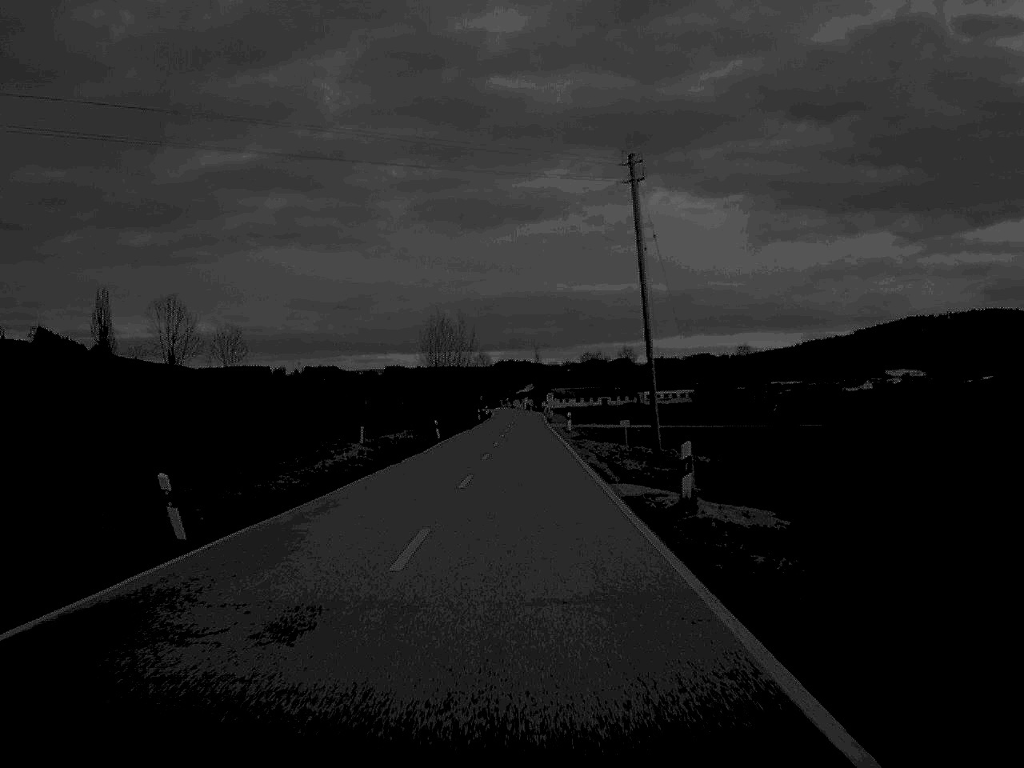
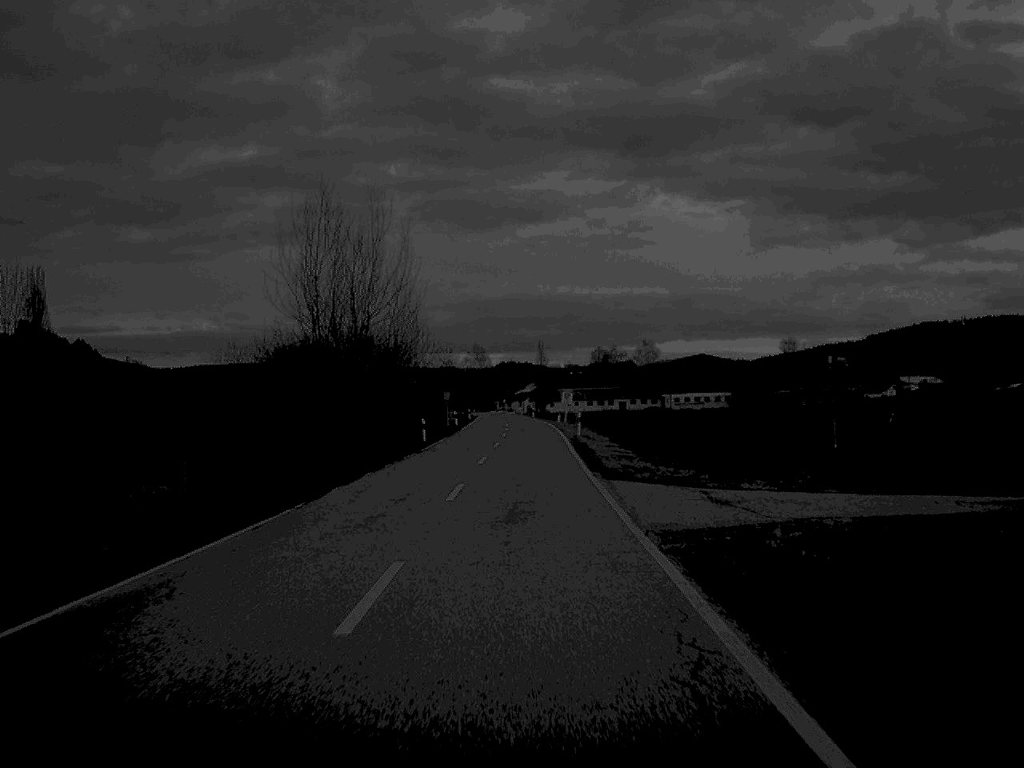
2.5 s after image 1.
(+0.1, +63.0) m; 0°
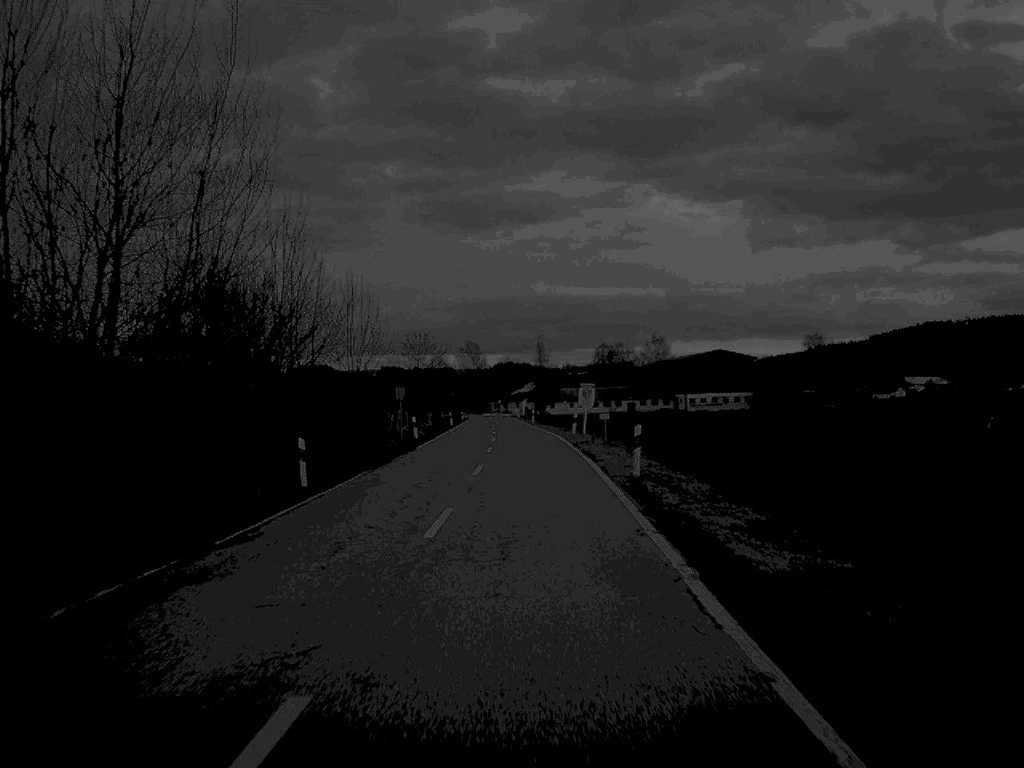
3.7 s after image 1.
(0.0, +29.8) m; 0°
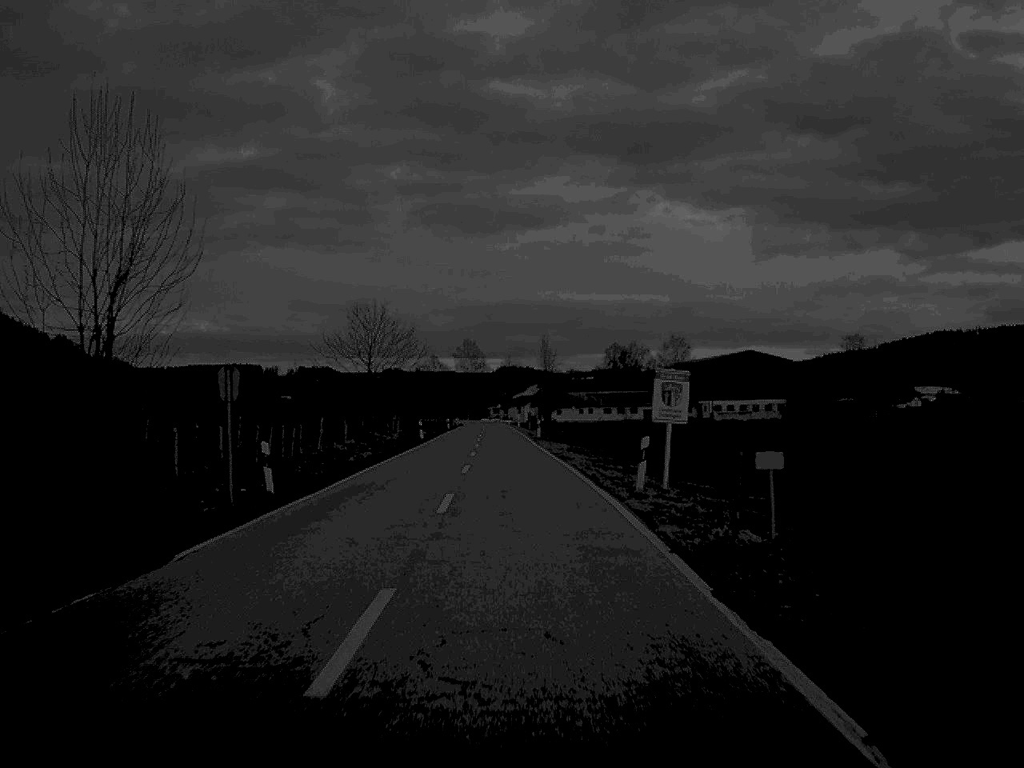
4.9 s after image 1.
(0.0, +31.6) m; 0°
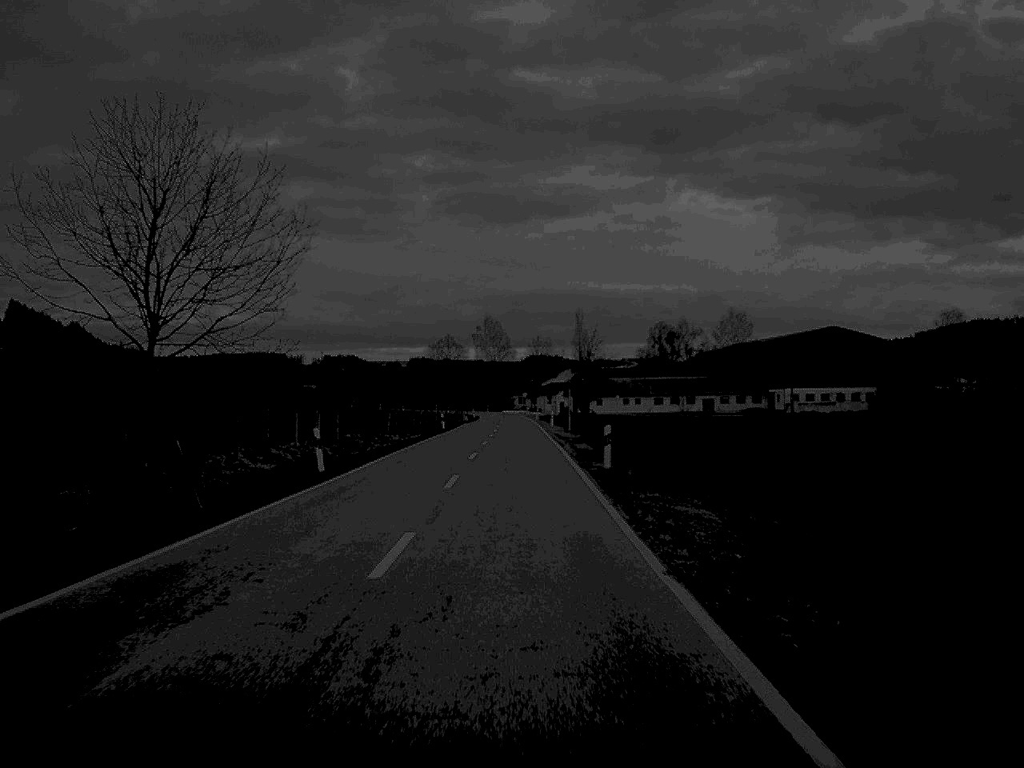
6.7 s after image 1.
(-0.5, +43.4) m; -1°
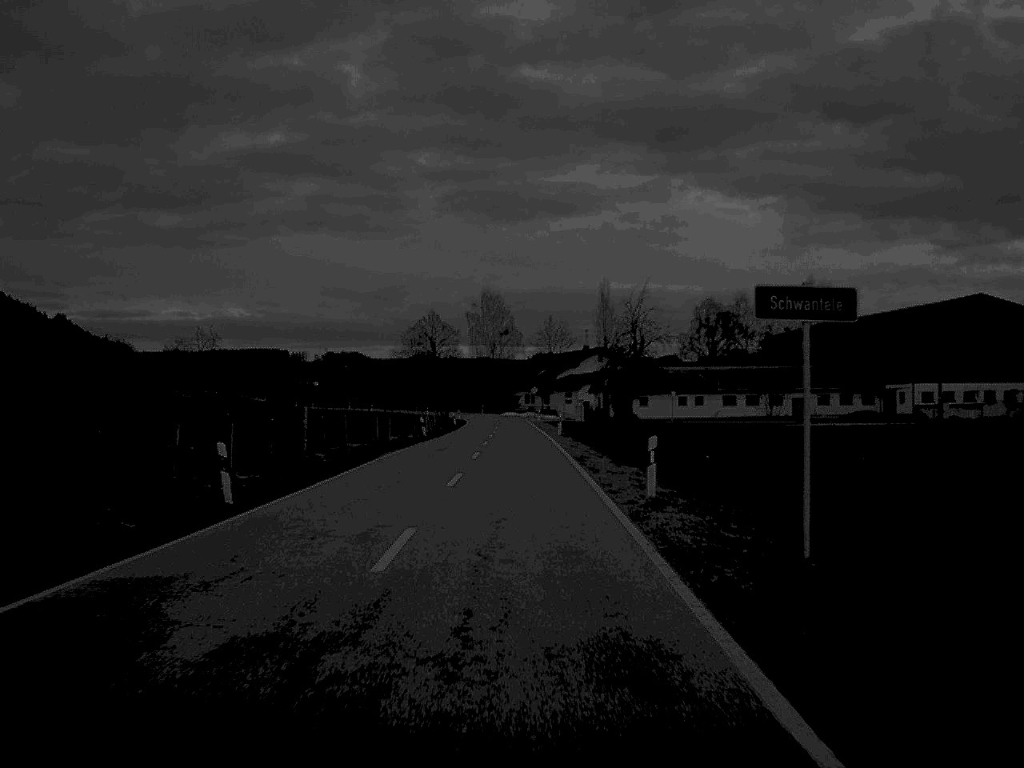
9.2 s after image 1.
(-0.2, +59.5) m; 0°
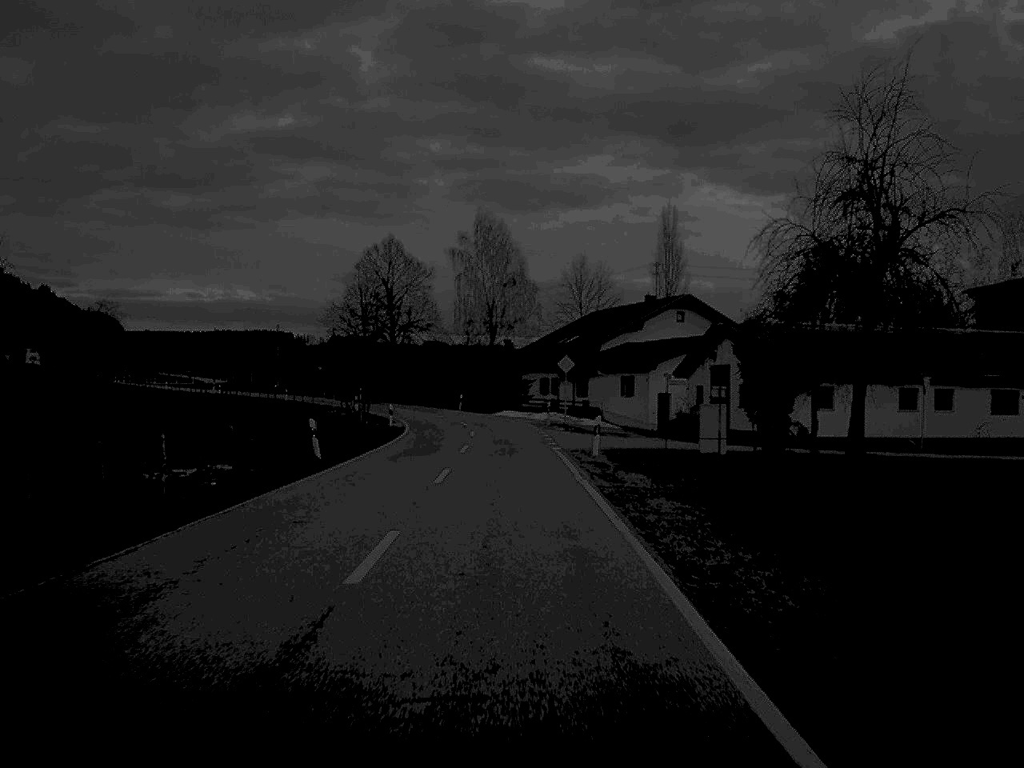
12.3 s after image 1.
(-0.4, +72.9) m; 0°
